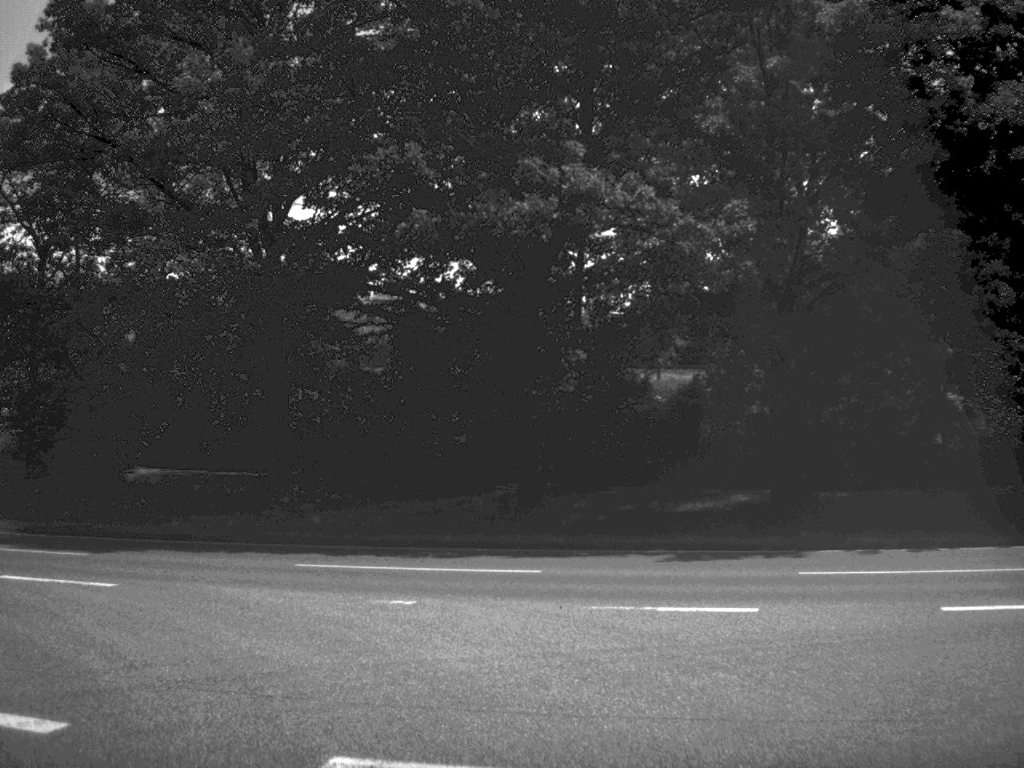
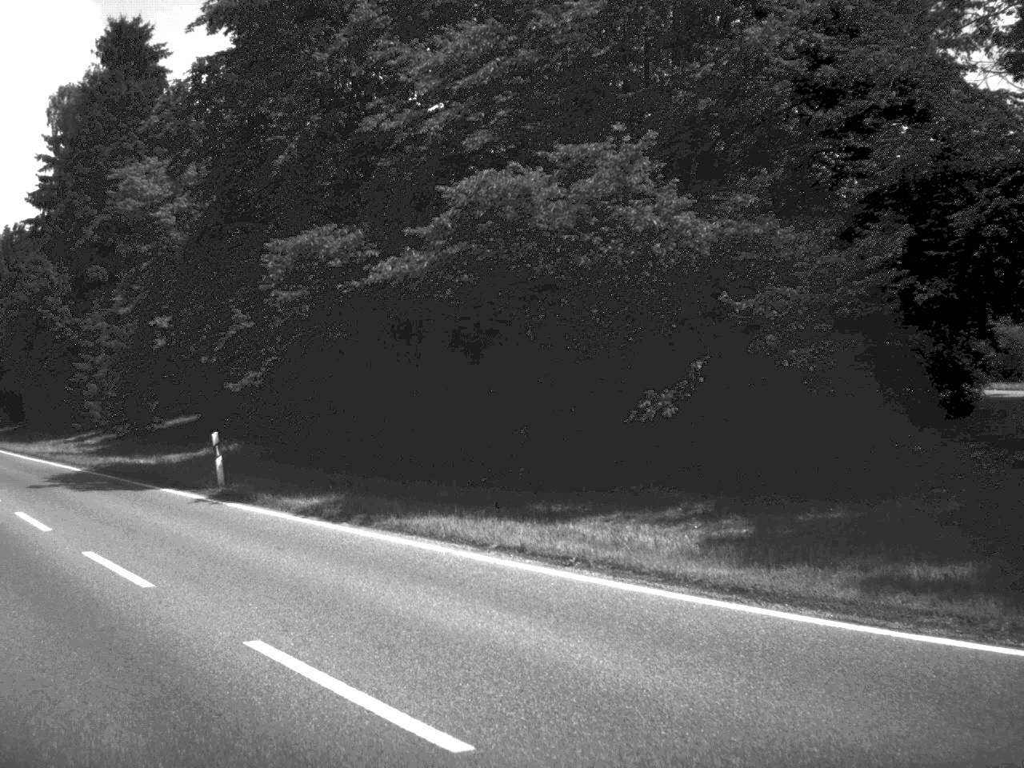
(-6.1, +13.8) m; -47°
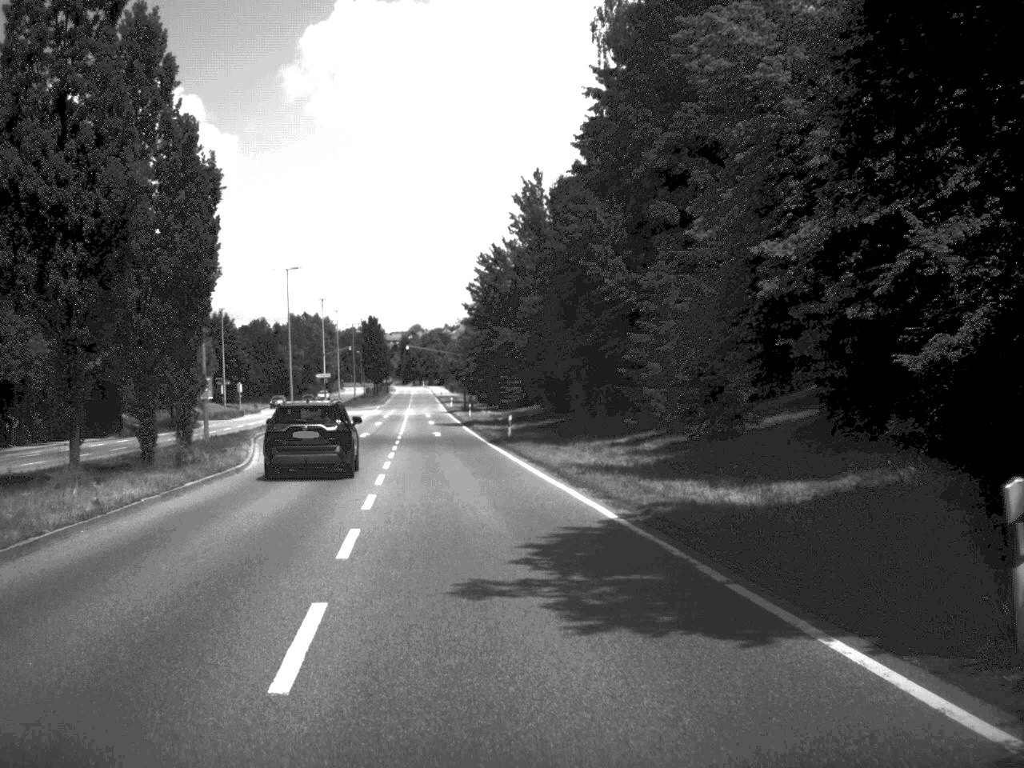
(-4.4, +15.4) m; -25°
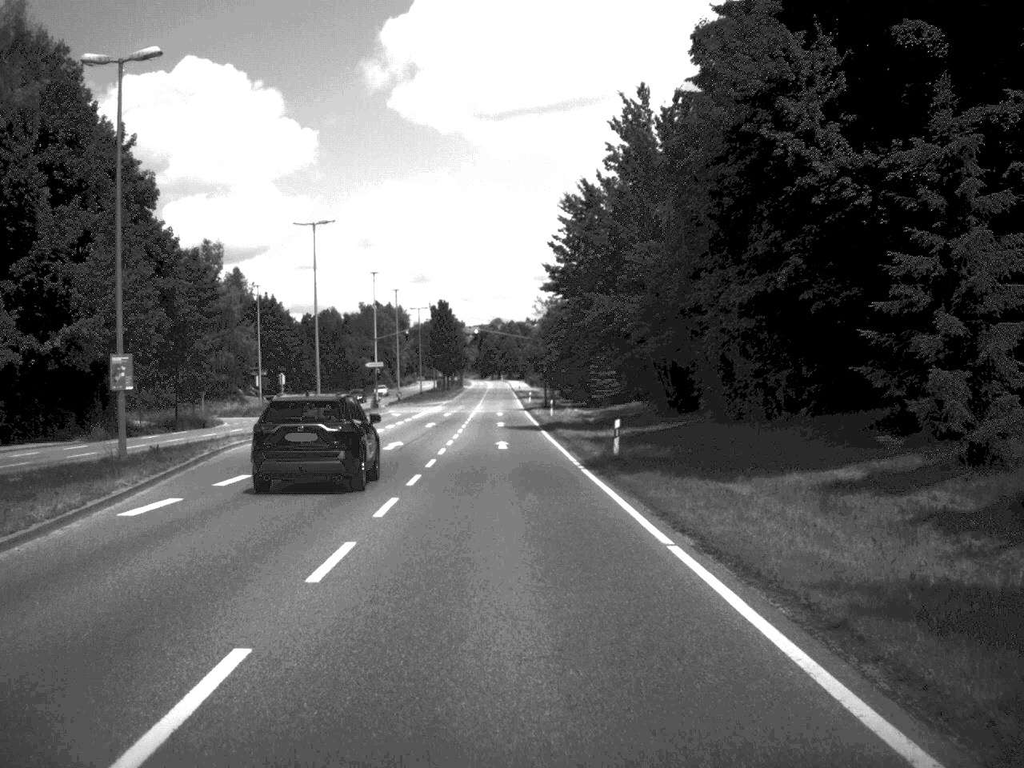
(-0.8, +19.6) m; -4°
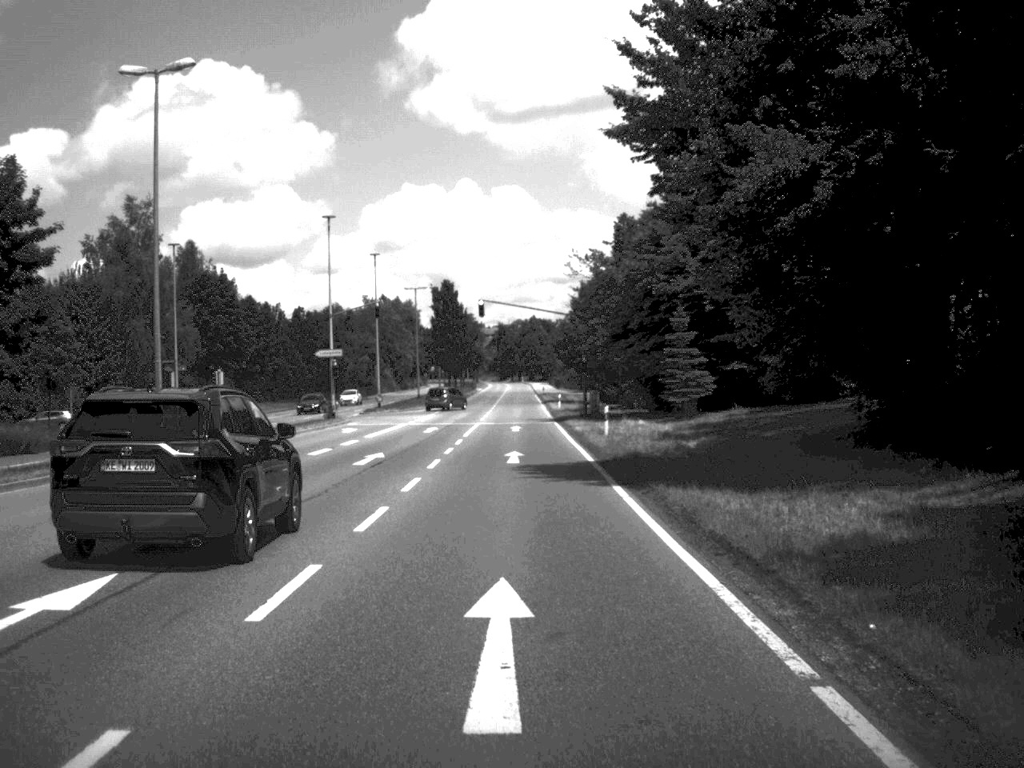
(-0.5, +31.4) m; -1°
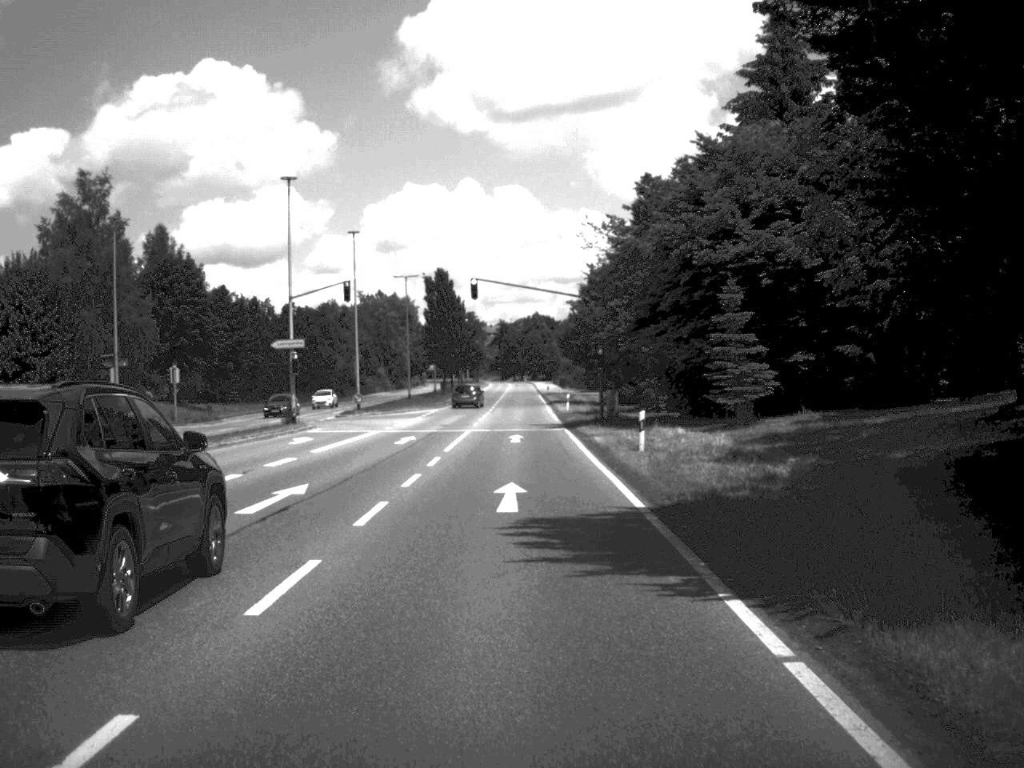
(0.0, +11.5) m; 0°
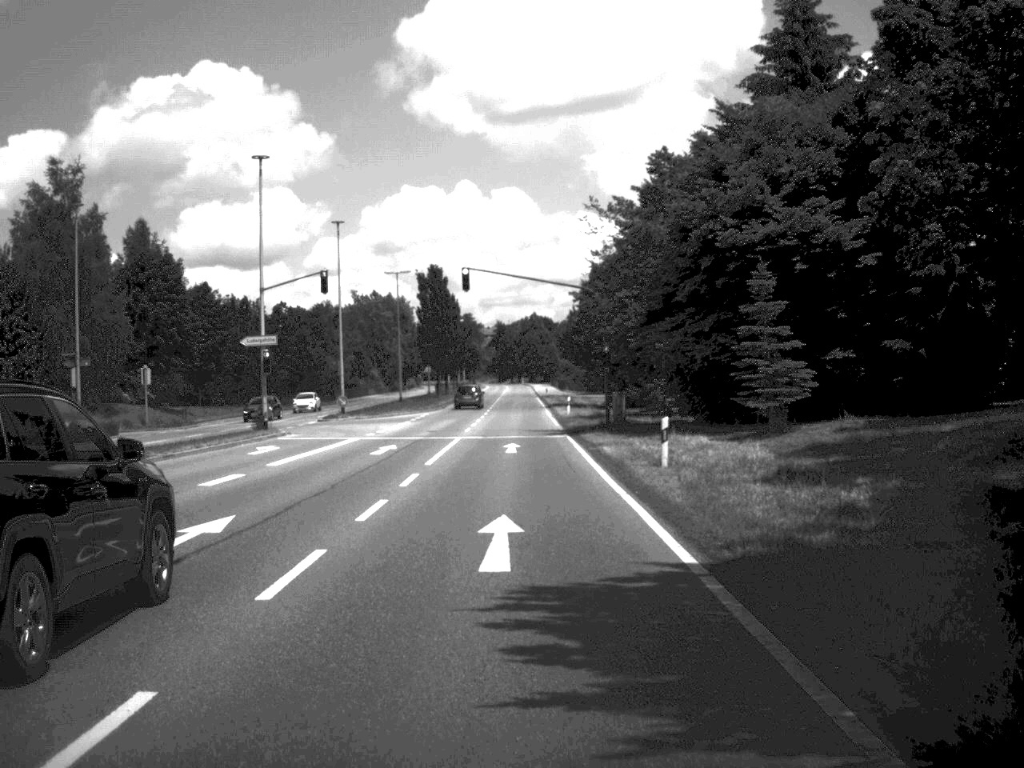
(0.0, +5.2) m; 0°
